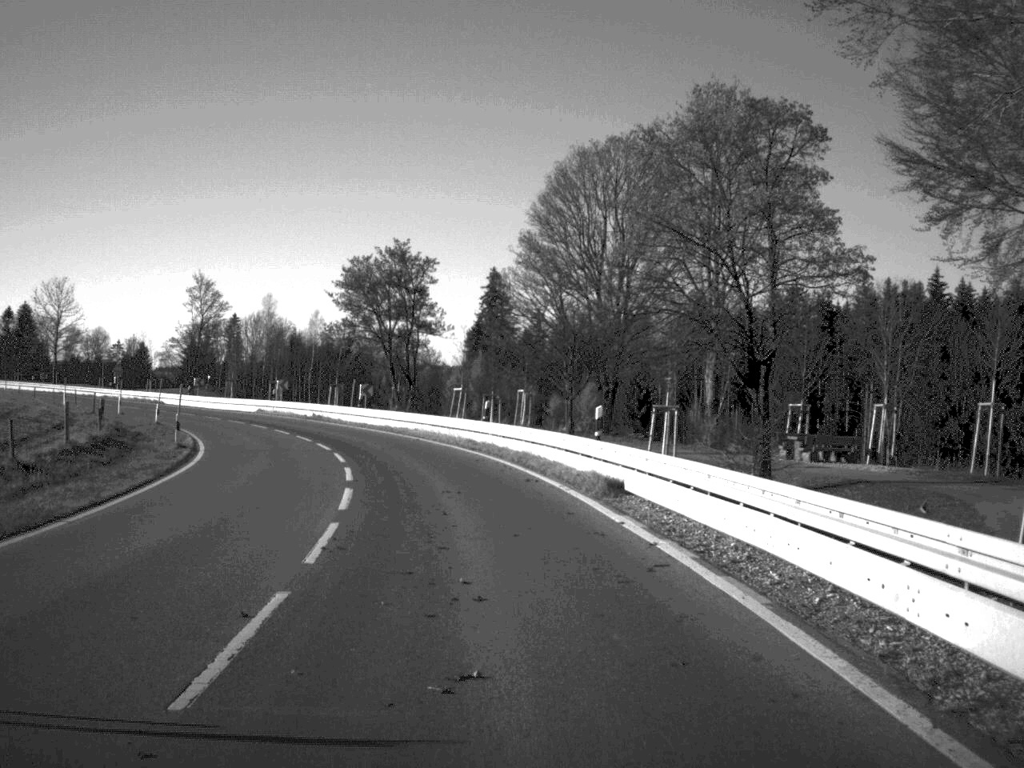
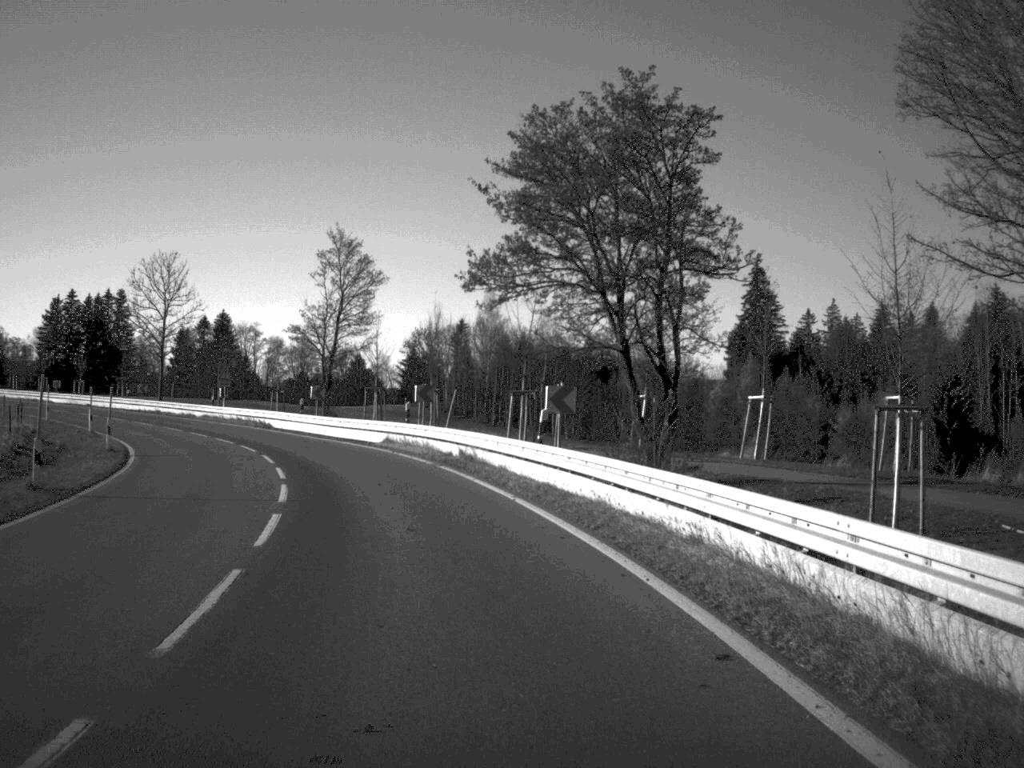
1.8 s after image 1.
(-3.0, +34.3) m; -12°
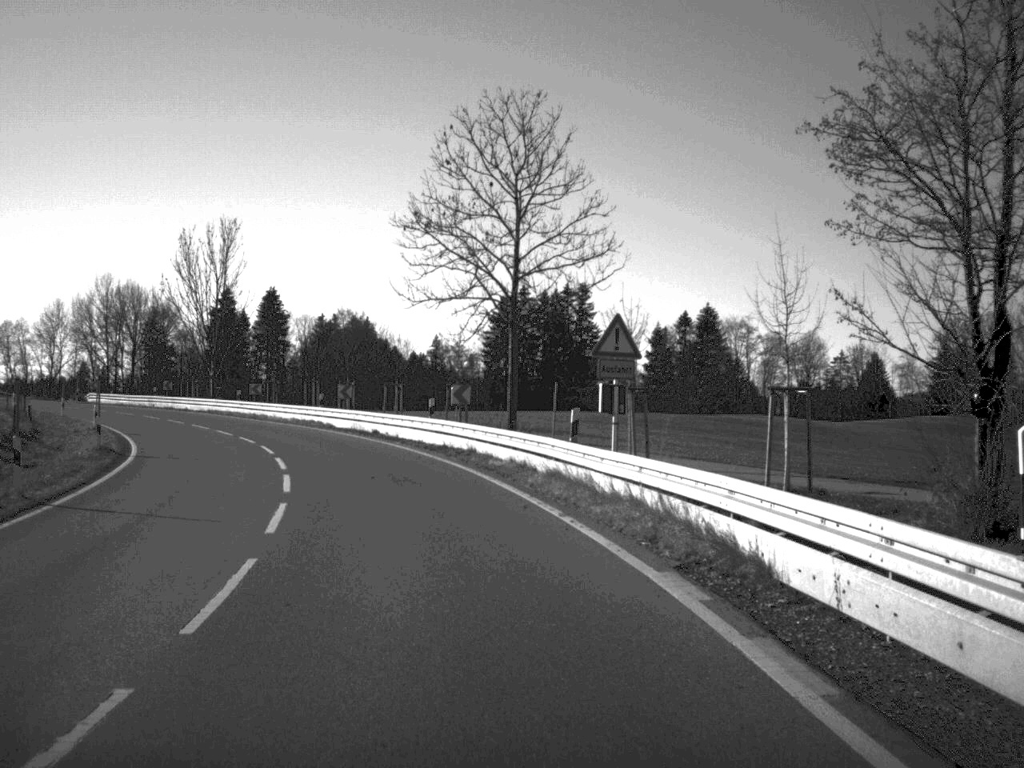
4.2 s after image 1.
(-9.0, +46.6) m; -22°
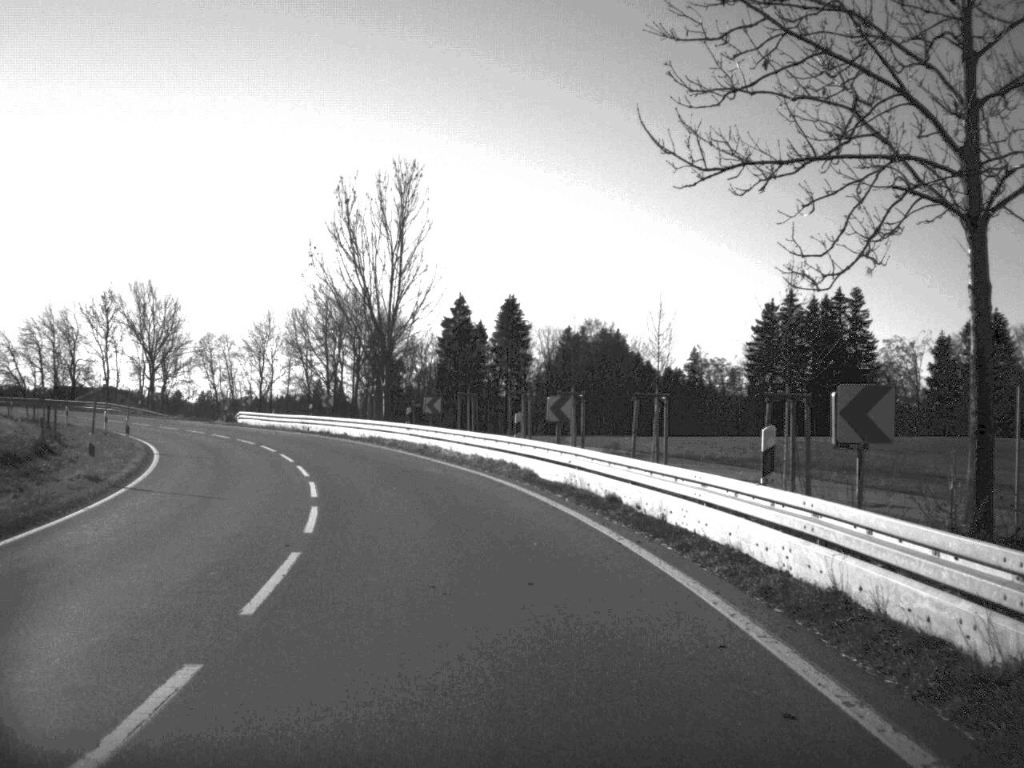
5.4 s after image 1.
(-2.3, +23.3) m; -11°
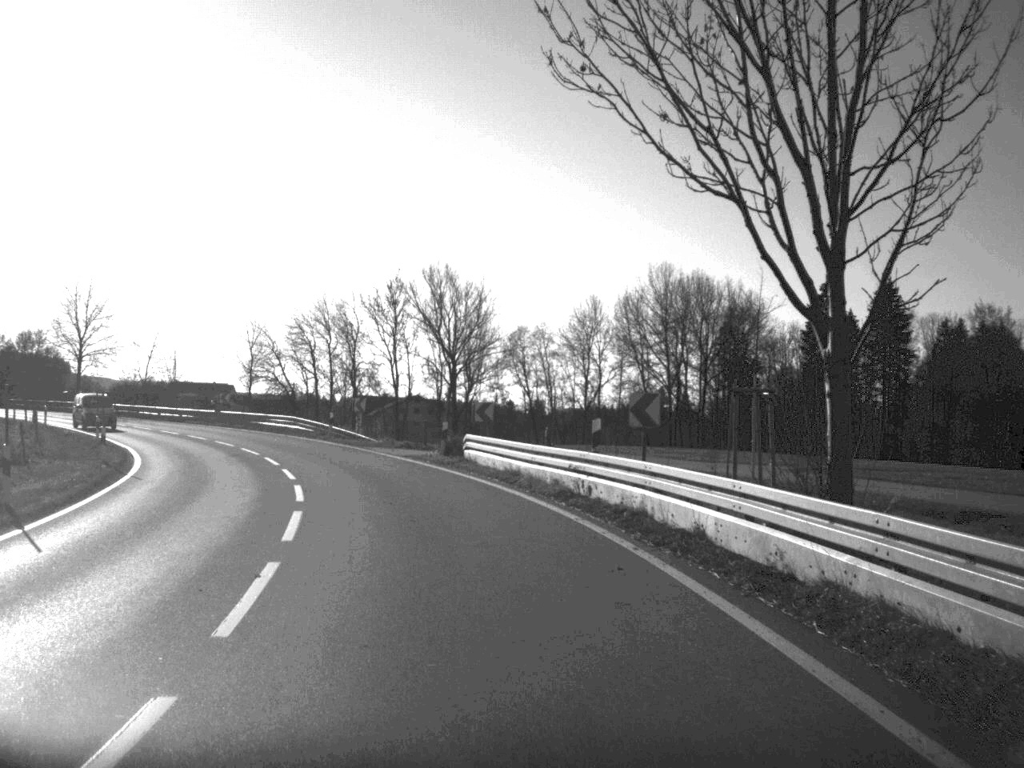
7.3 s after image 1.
(-5.0, +36.5) m; -15°
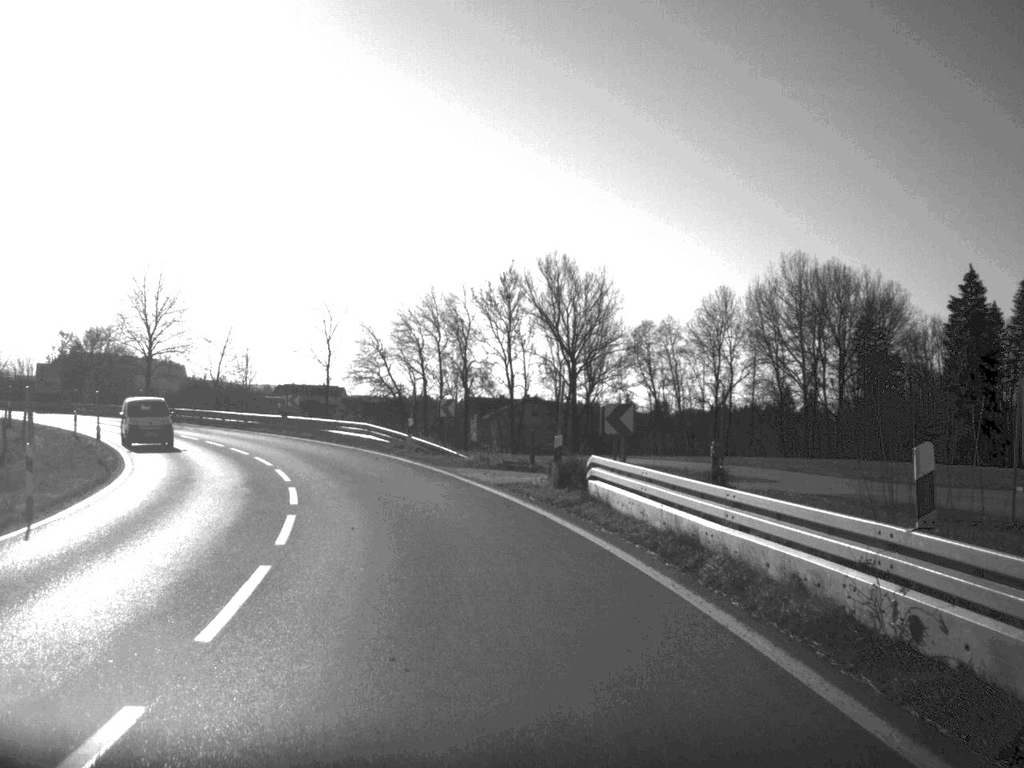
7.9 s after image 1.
(-0.6, +12.1) m; -5°
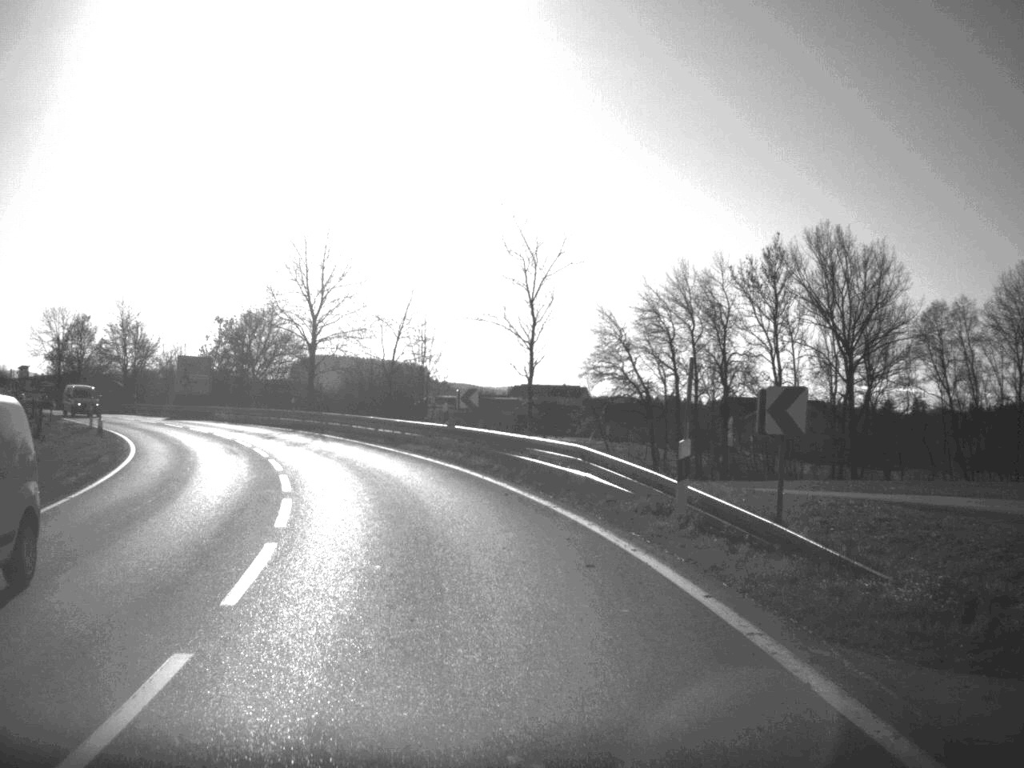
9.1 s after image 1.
(-2.2, +23.1) m; -11°
